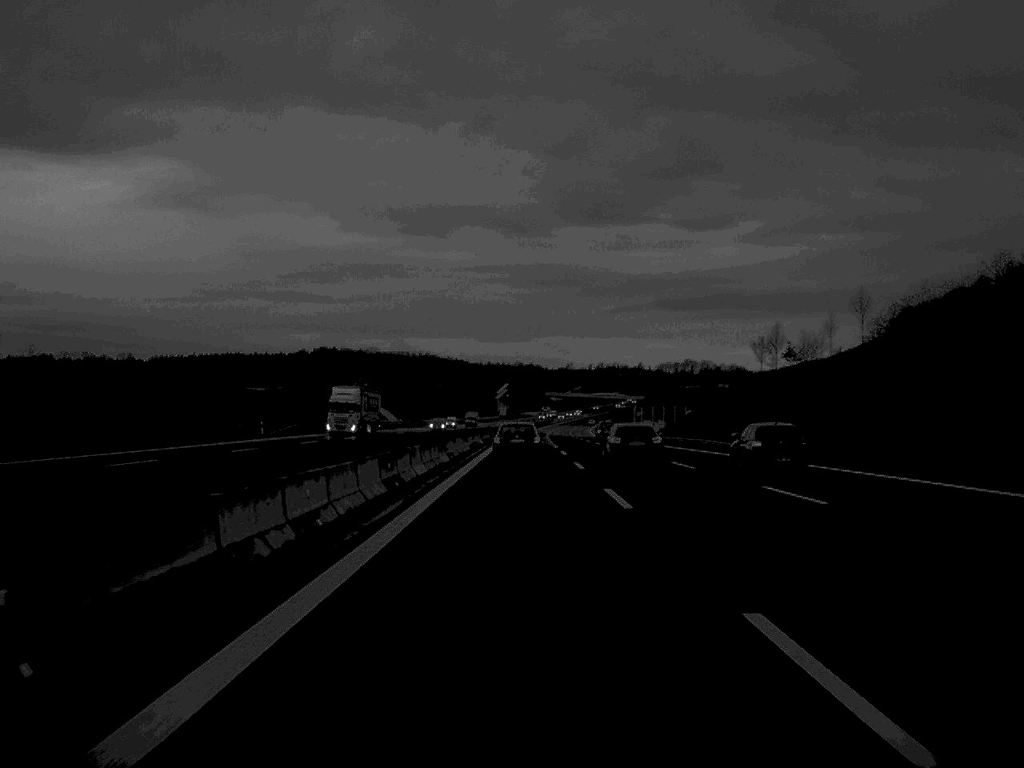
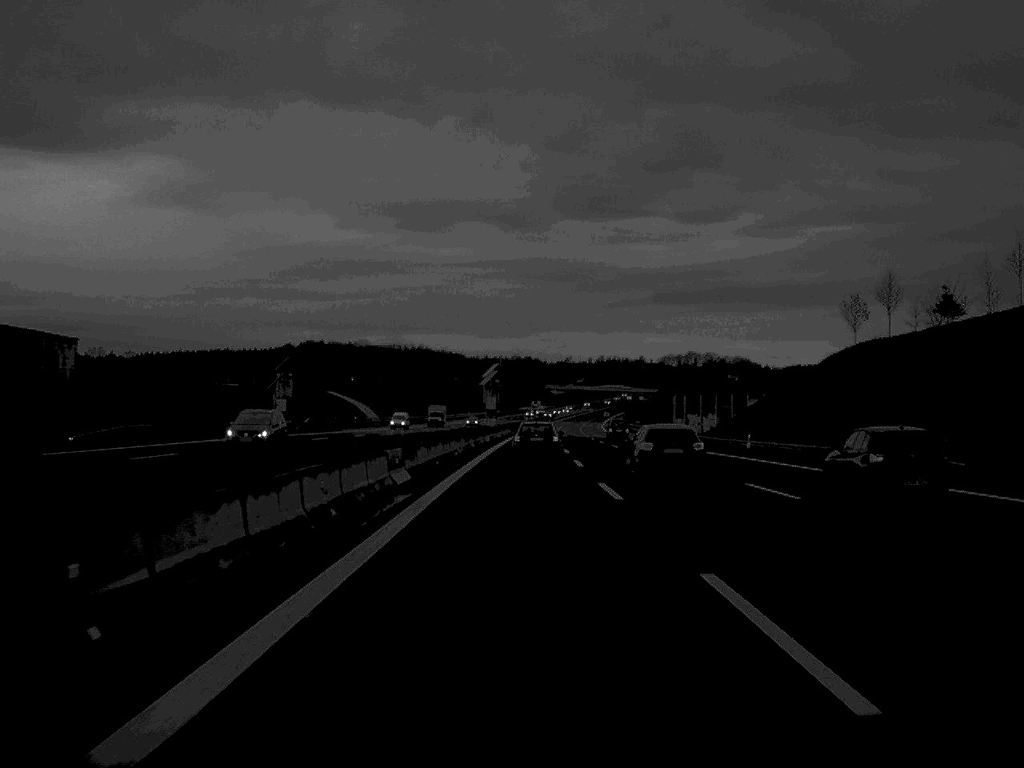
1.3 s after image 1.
(0.0, +51.6) m; 0°
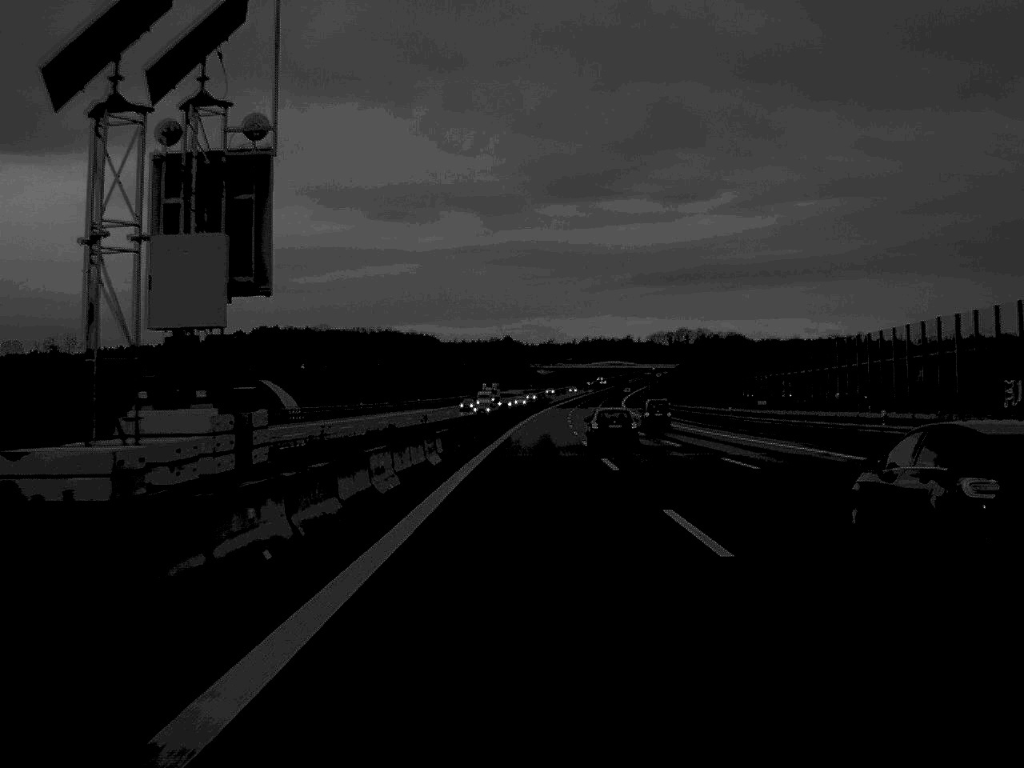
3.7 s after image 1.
(+0.4, +100.9) m; +1°
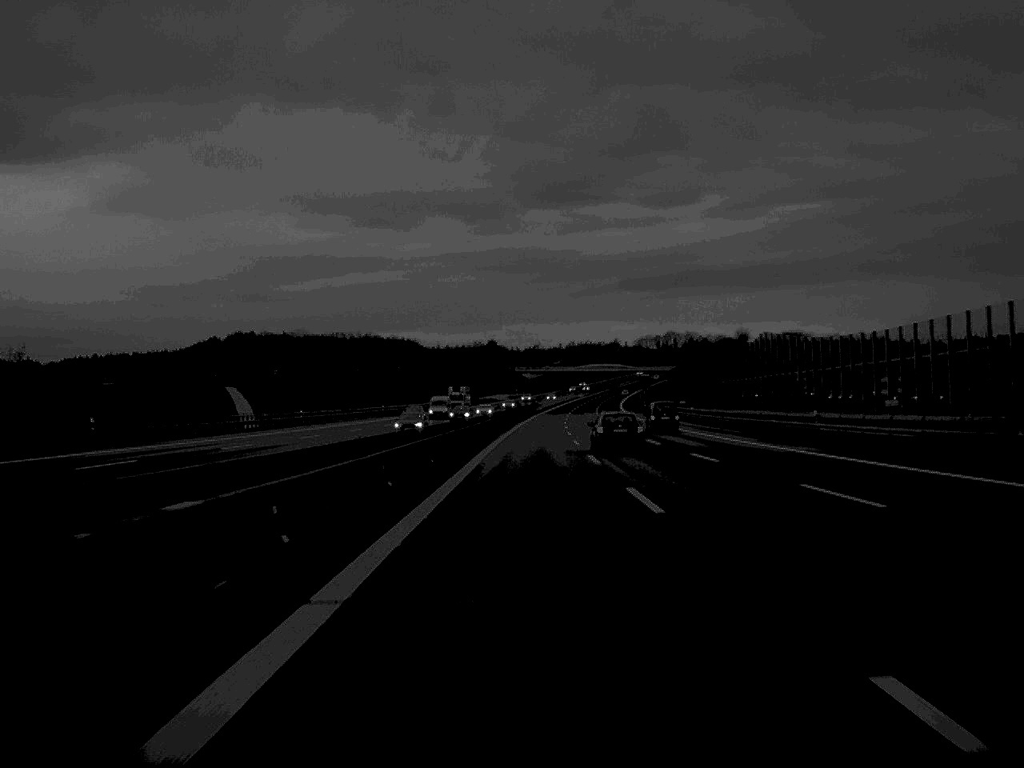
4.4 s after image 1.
(+0.2, +29.9) m; +1°
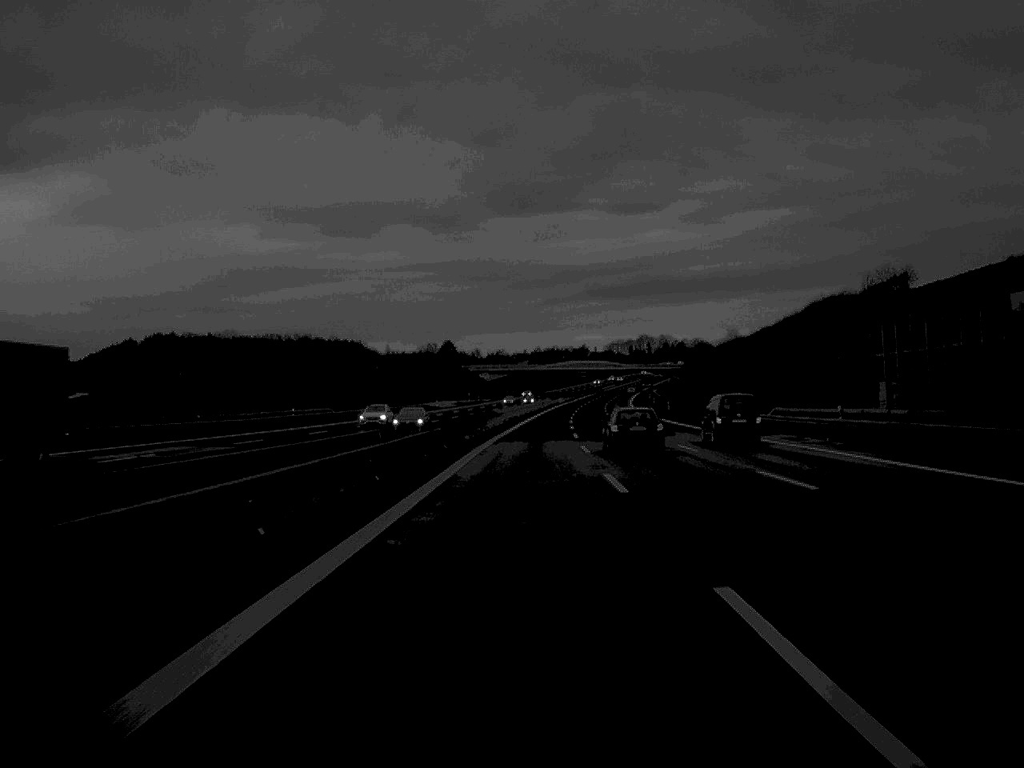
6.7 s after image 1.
(+1.6, +104.3) m; +2°
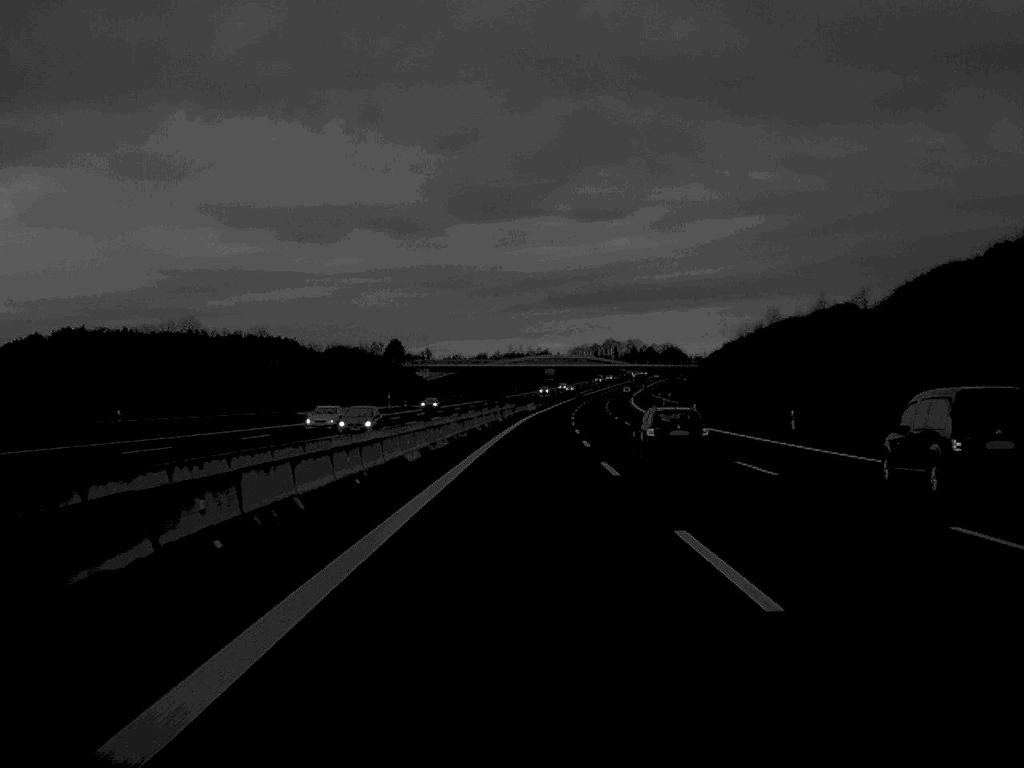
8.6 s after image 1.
(+1.3, +85.5) m; +2°
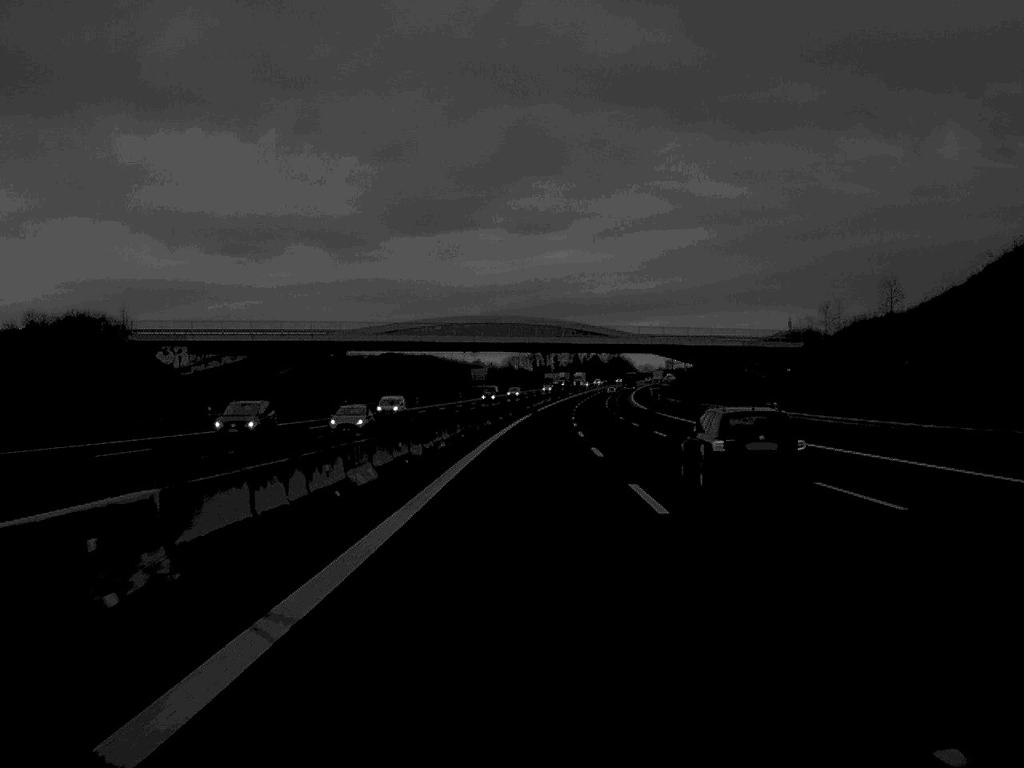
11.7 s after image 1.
(+3.7, +139.6) m; +3°
